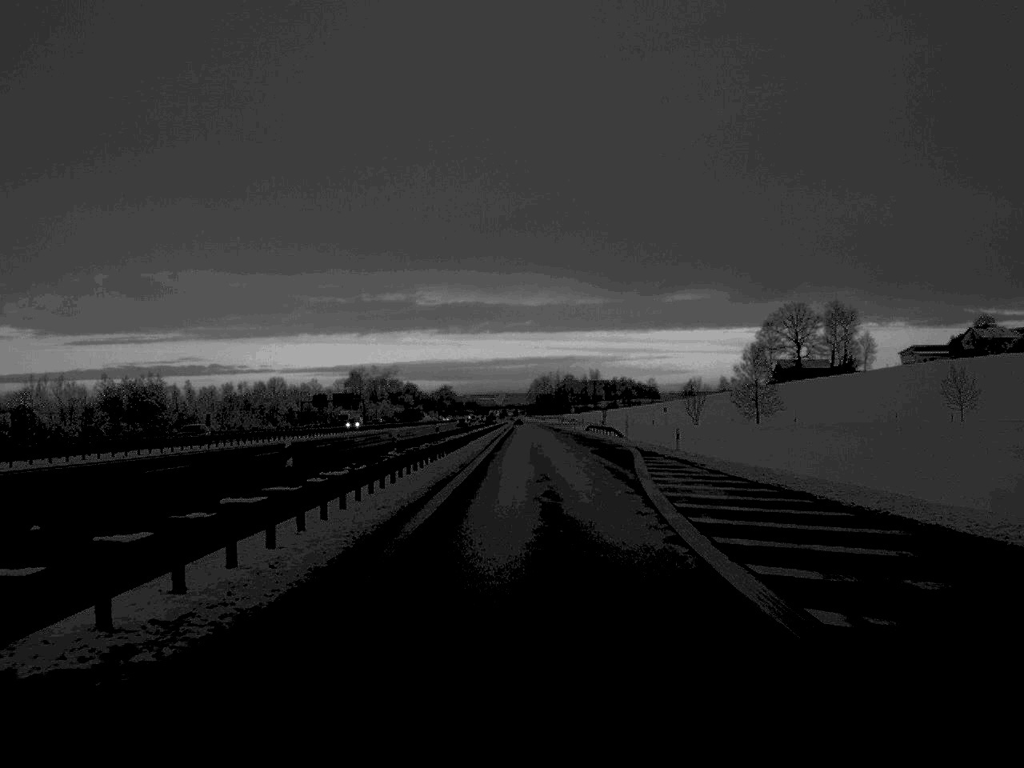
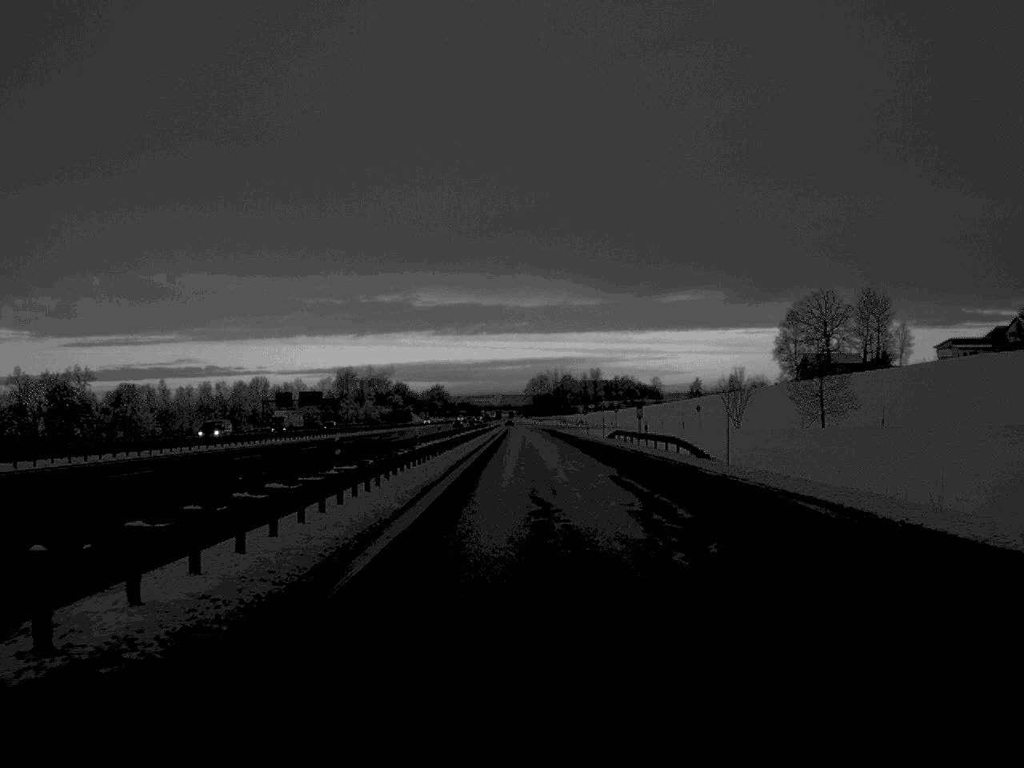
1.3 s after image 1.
(0.0, +38.8) m; 0°
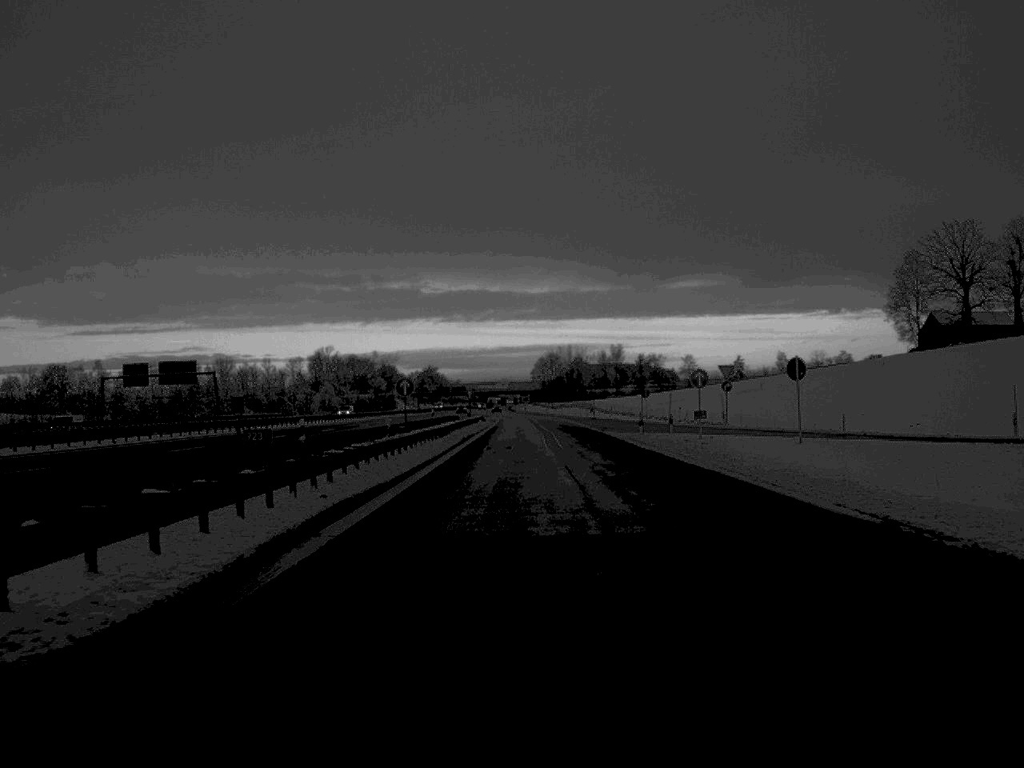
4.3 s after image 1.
(-0.1, +99.2) m; 0°
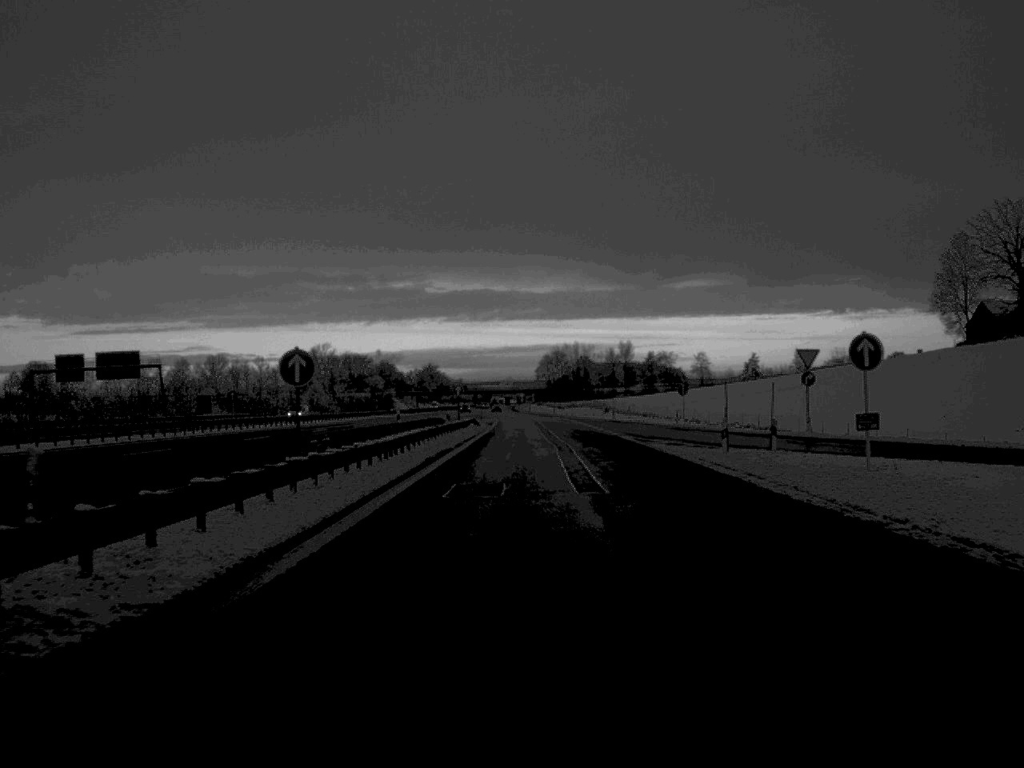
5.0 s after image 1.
(0.0, +24.0) m; 0°
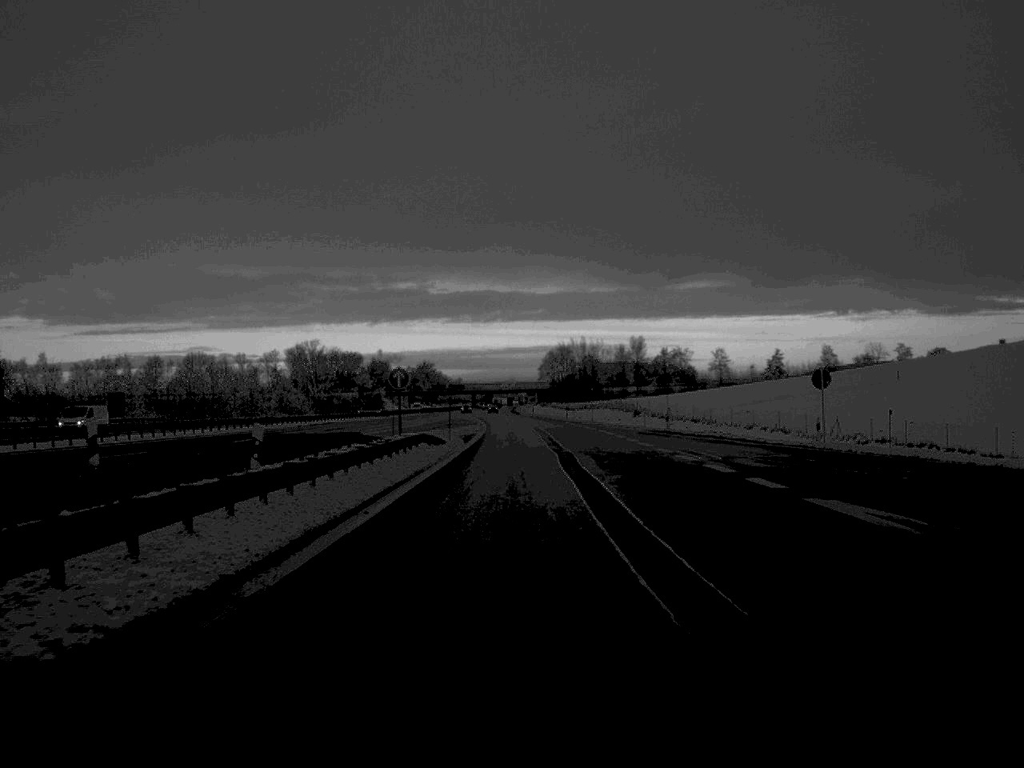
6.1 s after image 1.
(0.0, +40.7) m; 0°
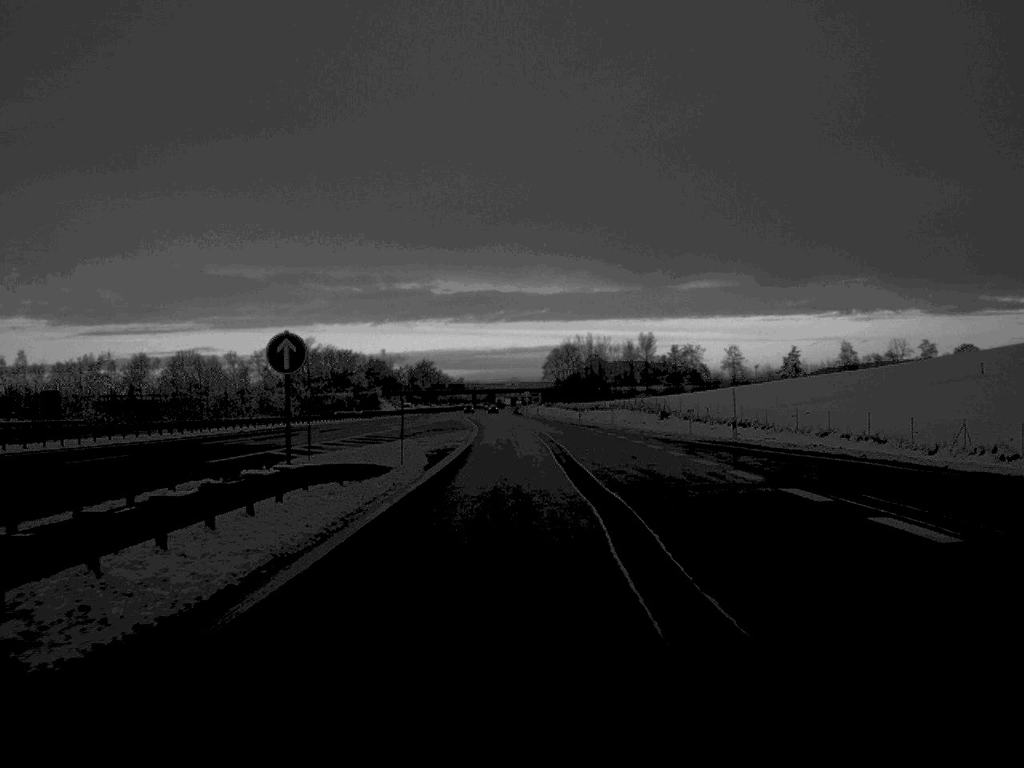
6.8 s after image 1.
(0.0, +21.5) m; 0°
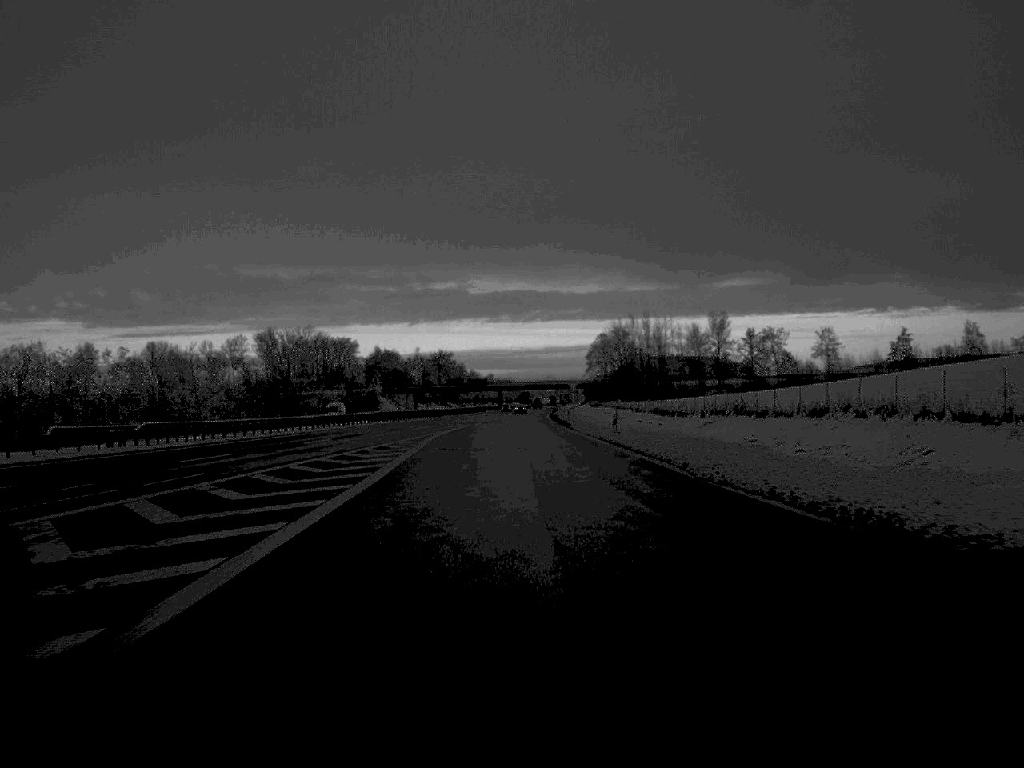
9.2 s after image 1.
(-1.1, +87.9) m; -2°
